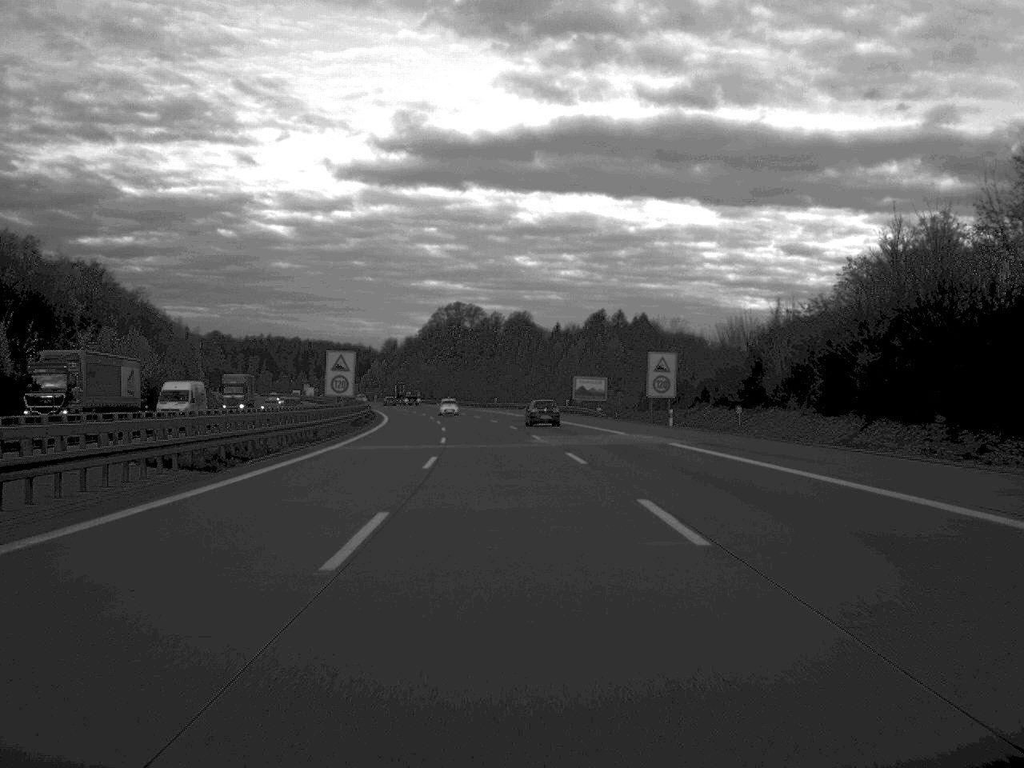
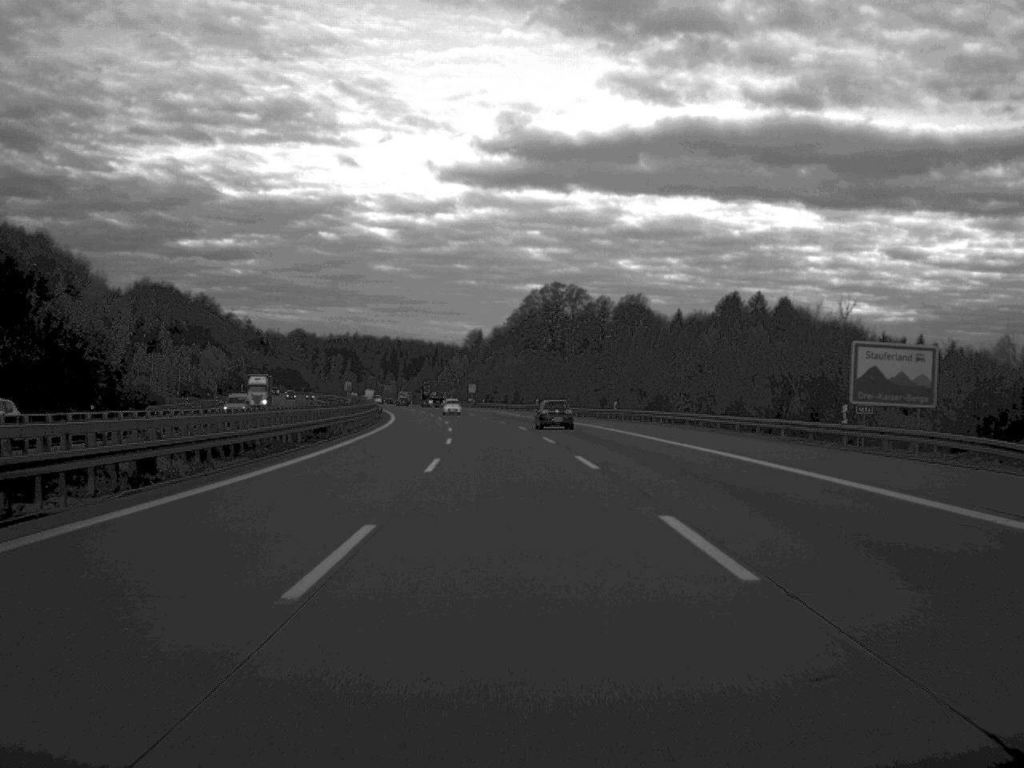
(-2.9, +73.6) m; -5°
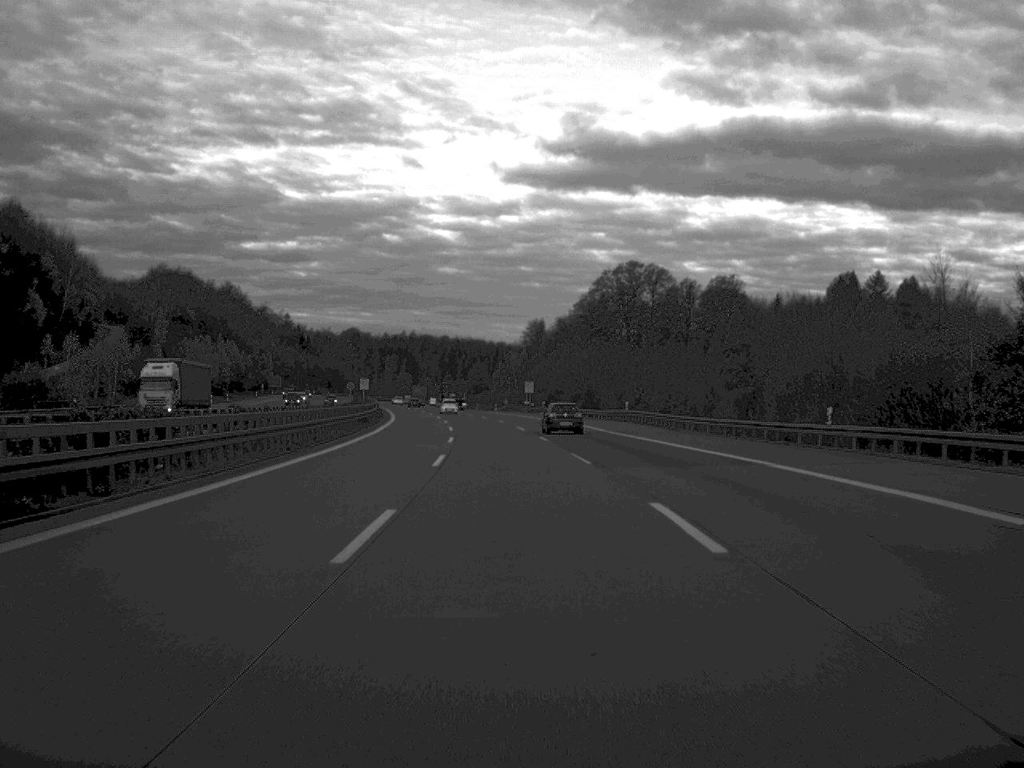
(-1.3, +51.0) m; -3°
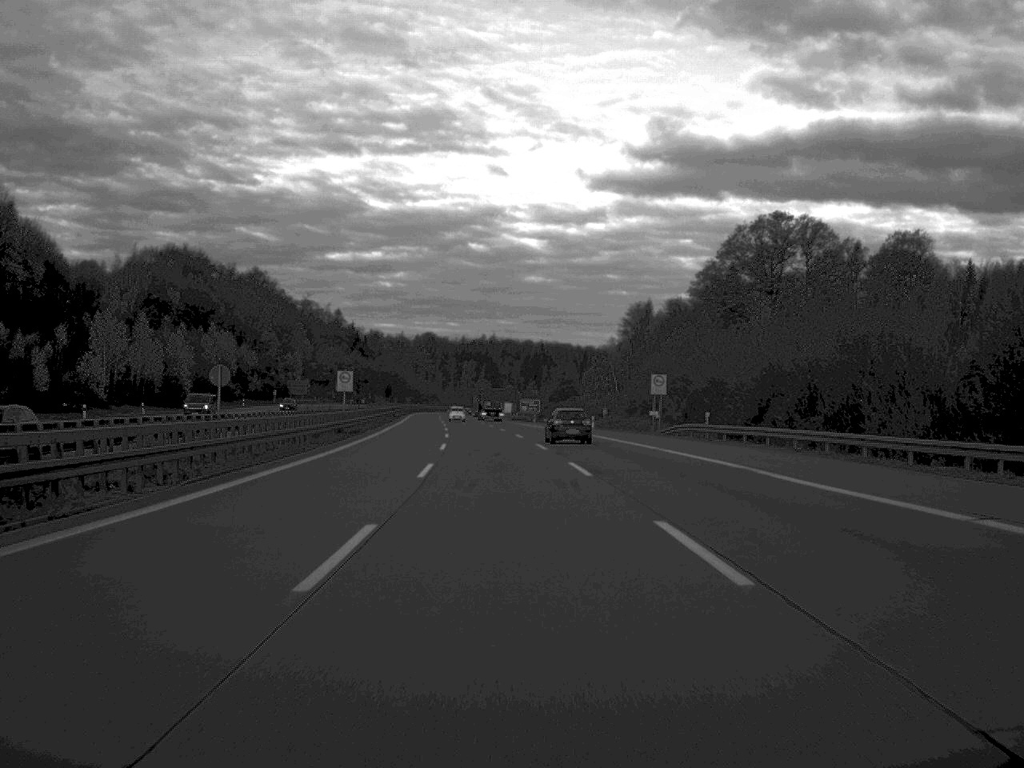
(-2.6, +73.6) m; -4°
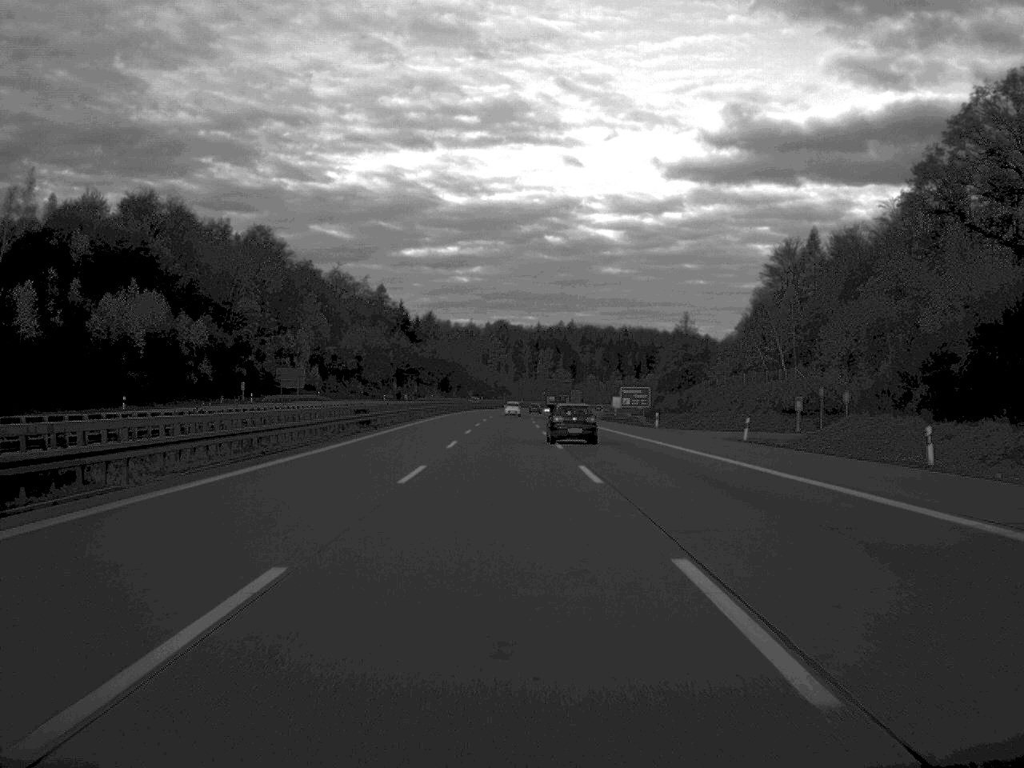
(-2.4, +74.8) m; -3°
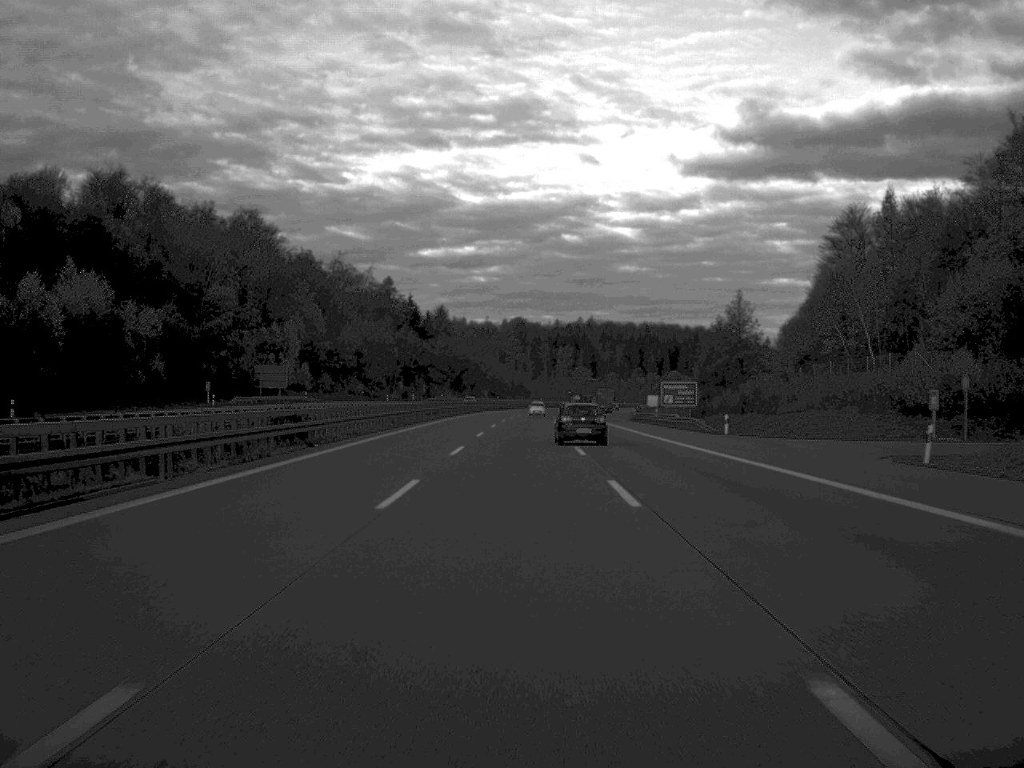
(-0.2, +23.8) m; -1°
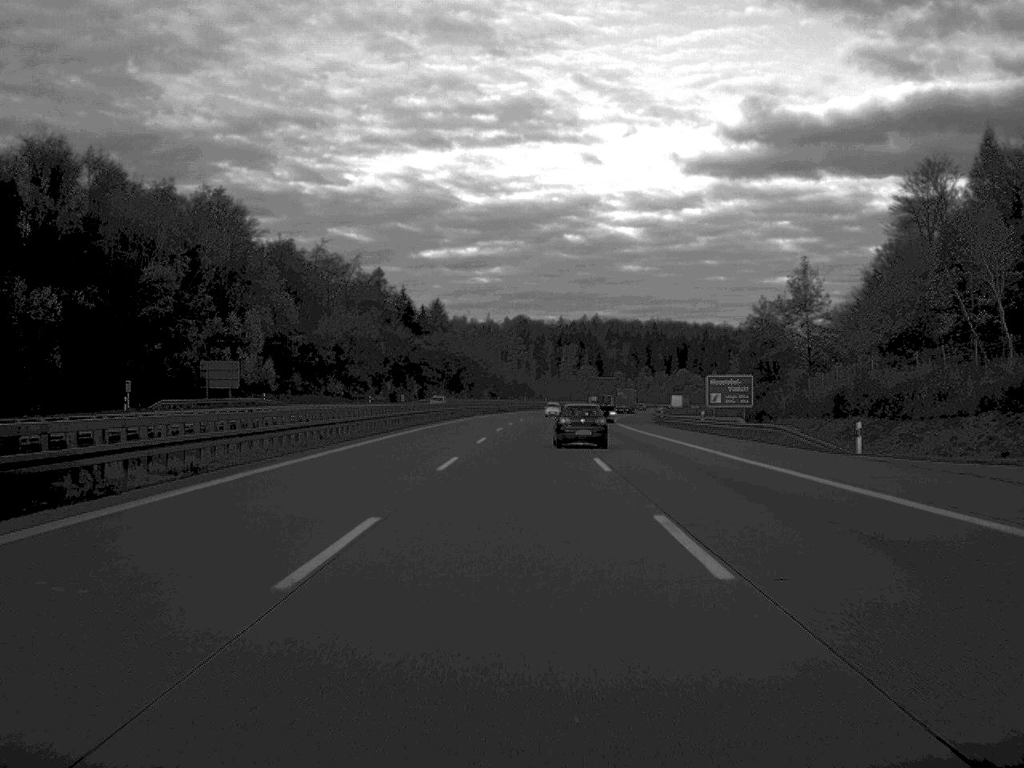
(0.0, +26.1) m; 0°
